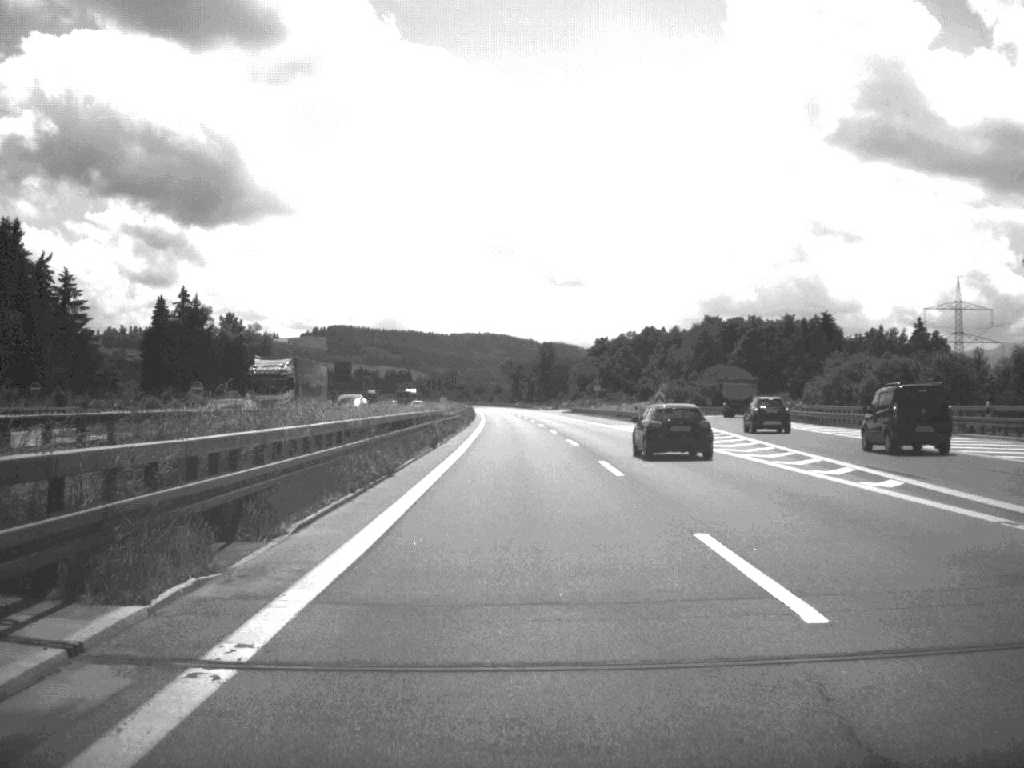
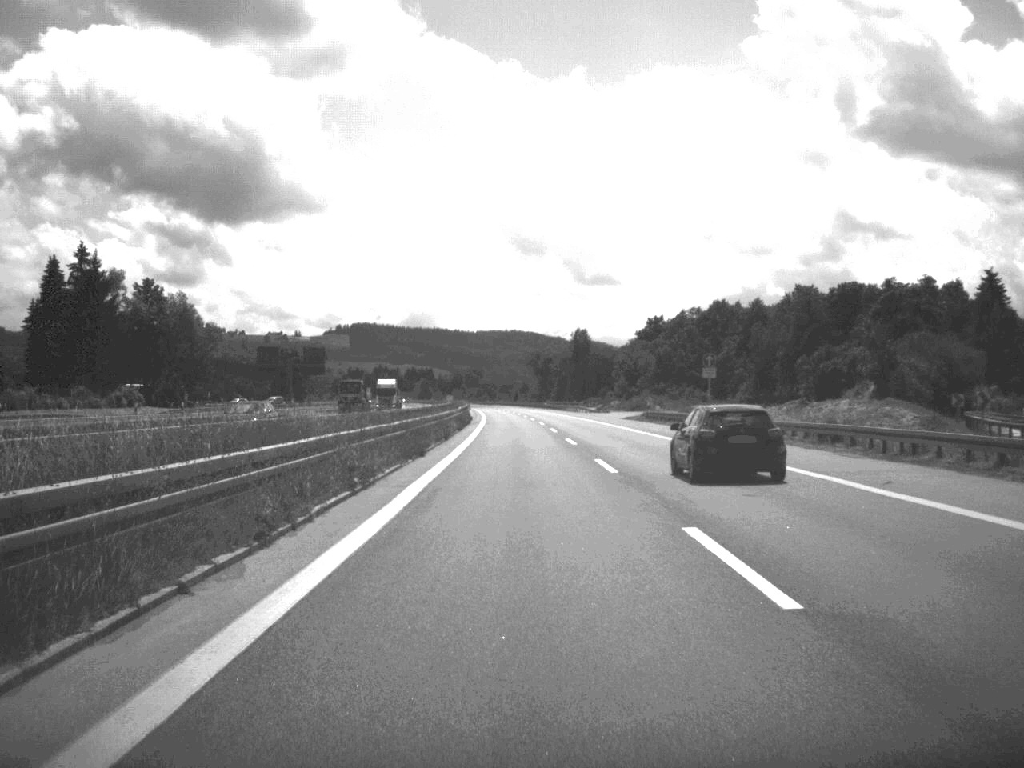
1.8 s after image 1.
(-0.8, +70.1) m; -1°
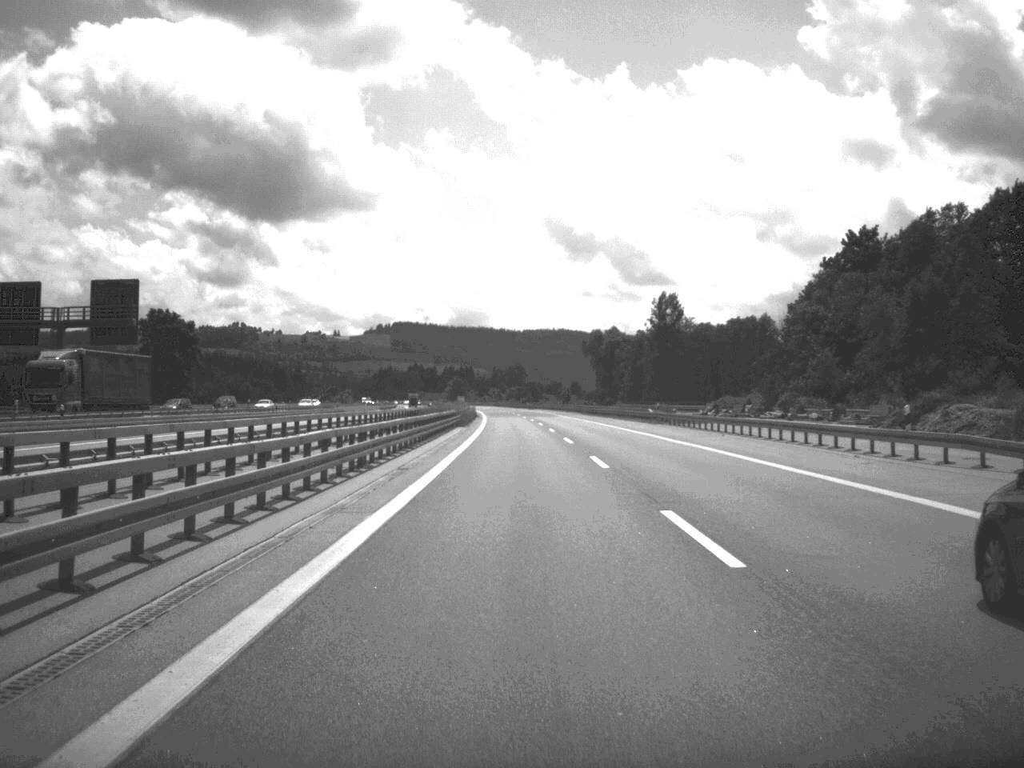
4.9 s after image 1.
(-2.3, +121.5) m; -2°
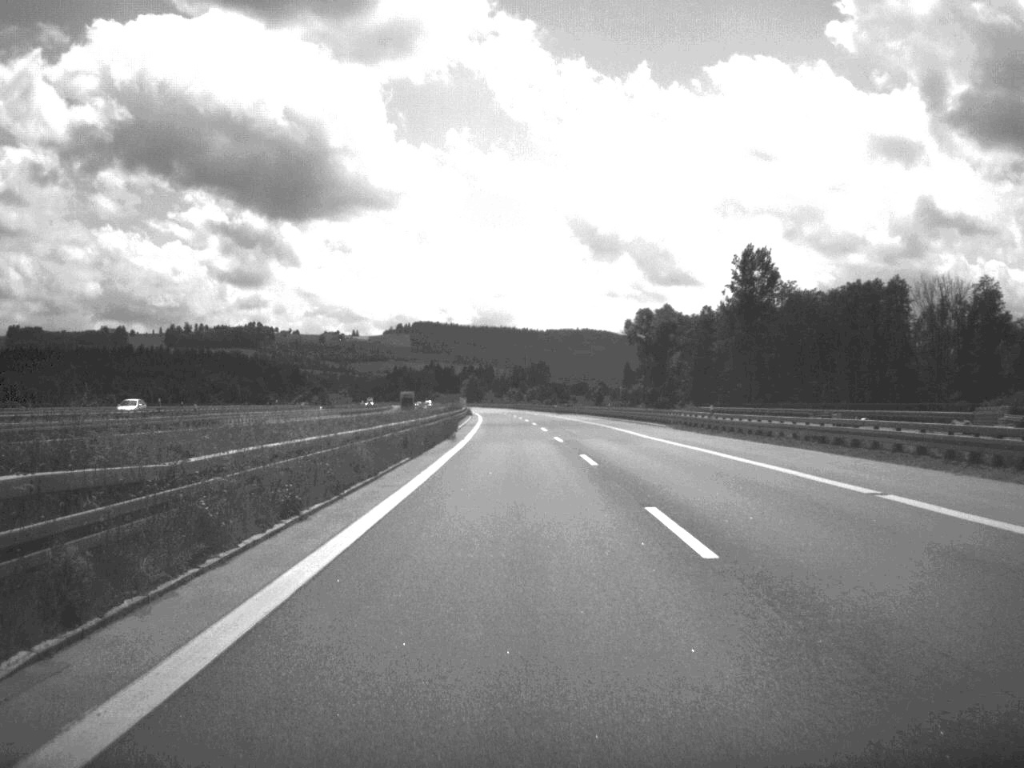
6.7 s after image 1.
(-0.6, +70.7) m; -1°
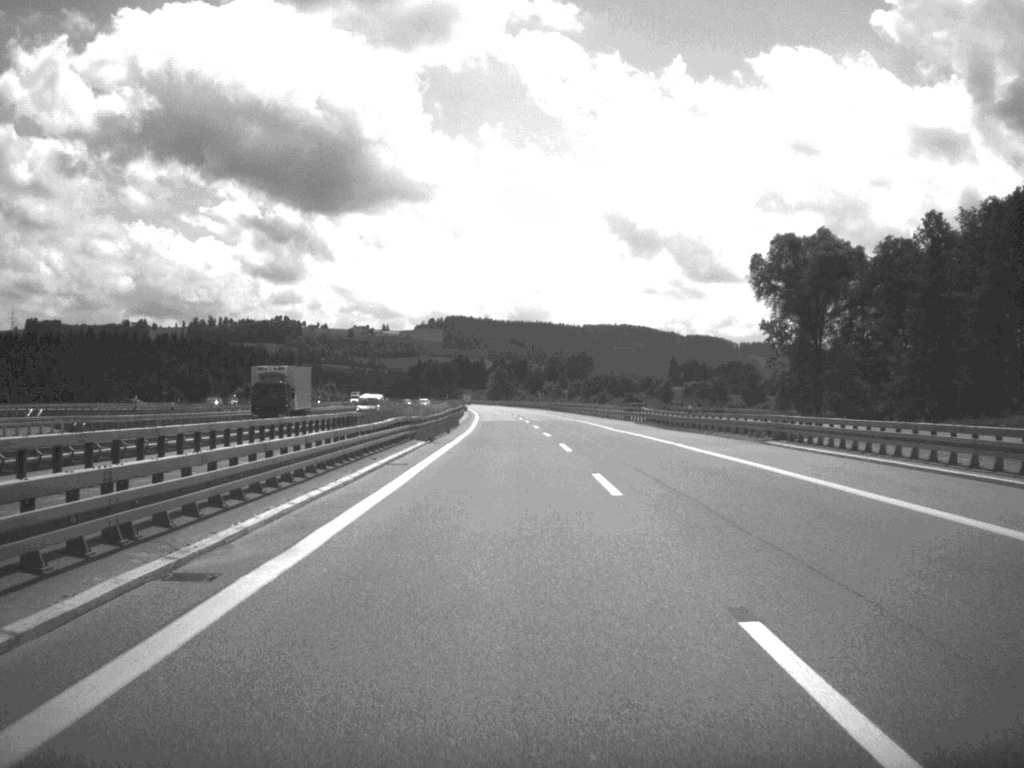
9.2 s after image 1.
(-1.5, +99.6) m; -2°
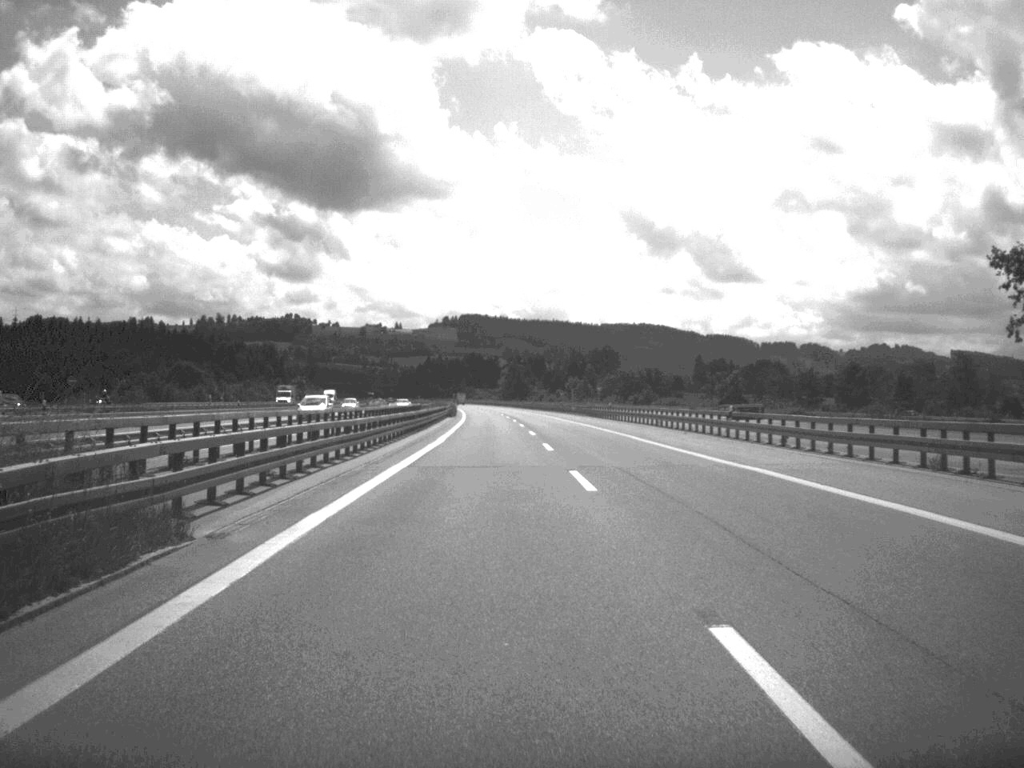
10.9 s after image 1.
(-0.7, +70.8) m; -1°
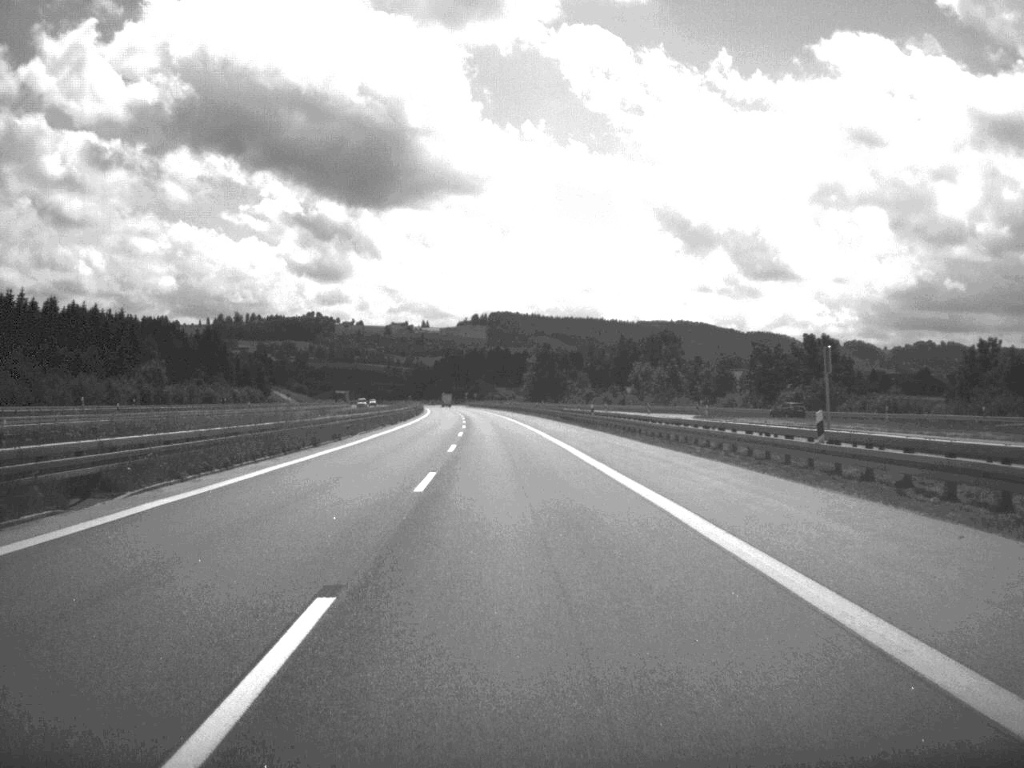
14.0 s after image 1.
(-1.0, +123.6) m; -2°
